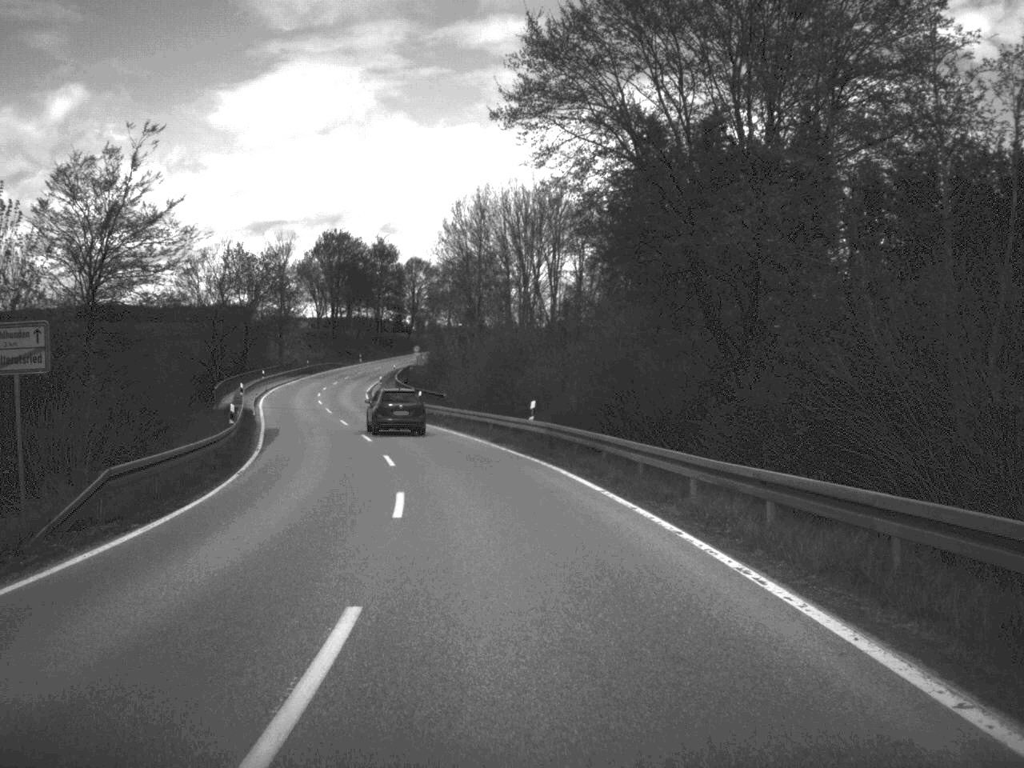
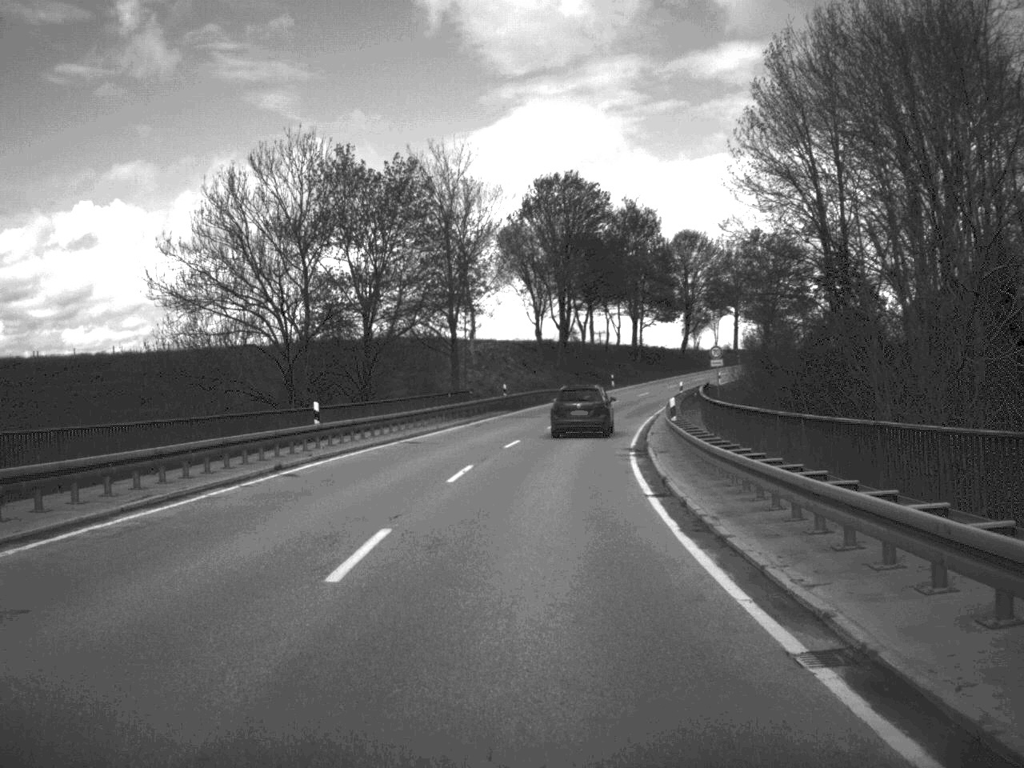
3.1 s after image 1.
(-8.2, +64.2) m; -11°
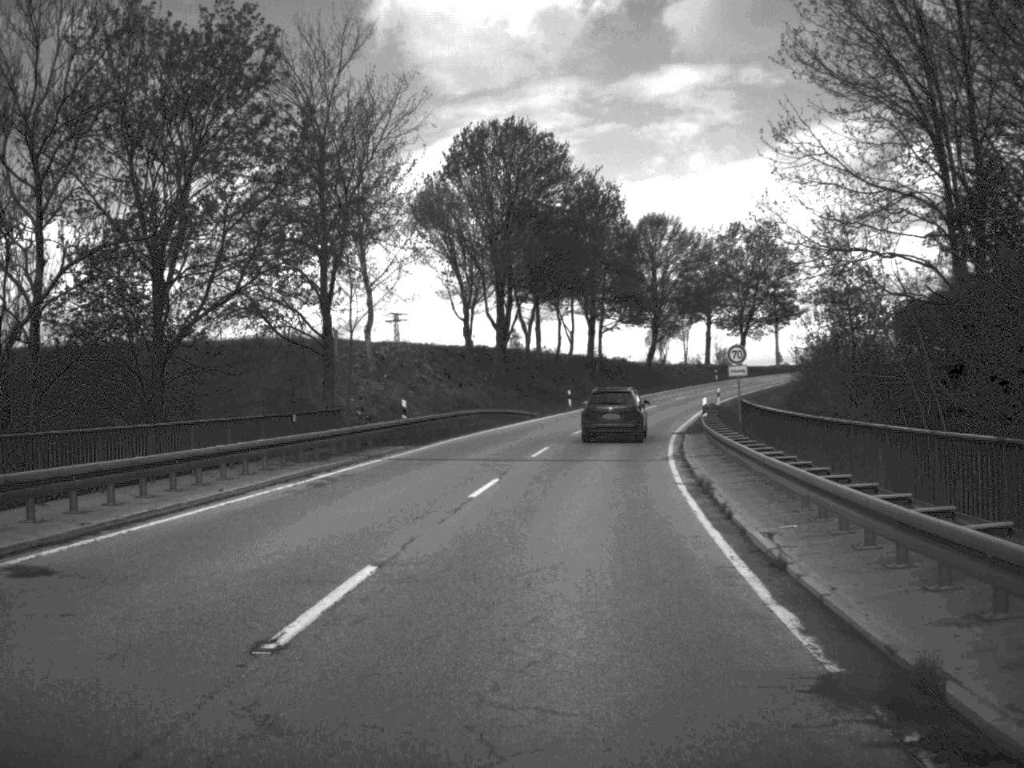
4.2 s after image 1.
(+0.6, +25.9) m; +3°
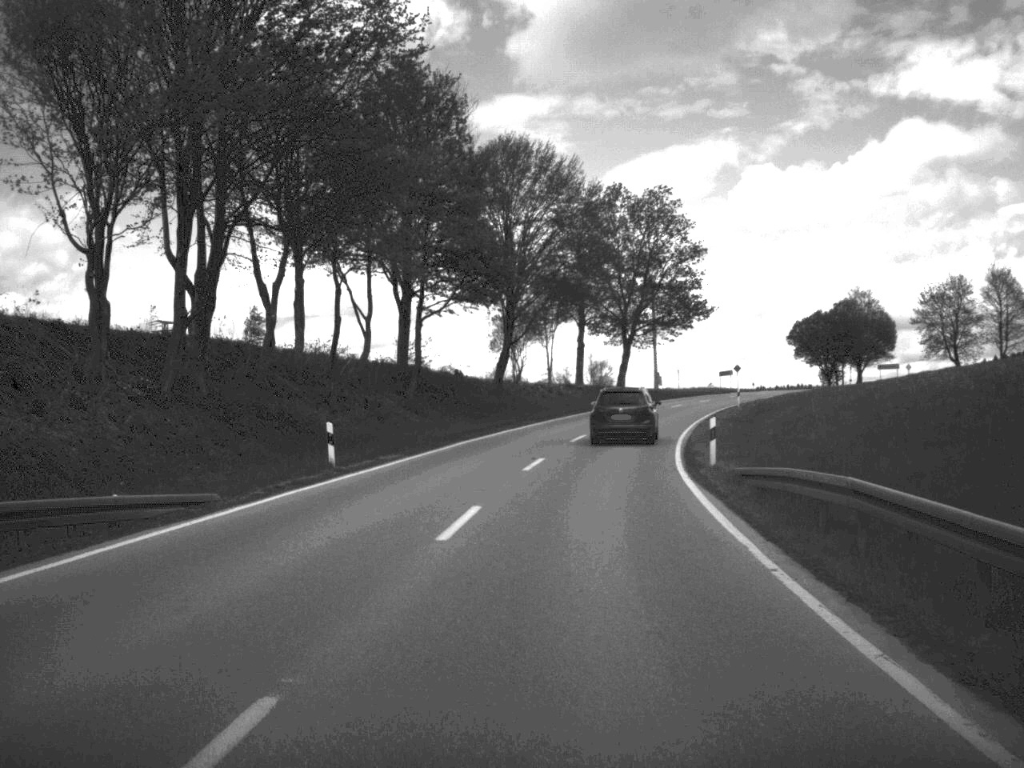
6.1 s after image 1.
(+2.6, +40.4) m; +8°
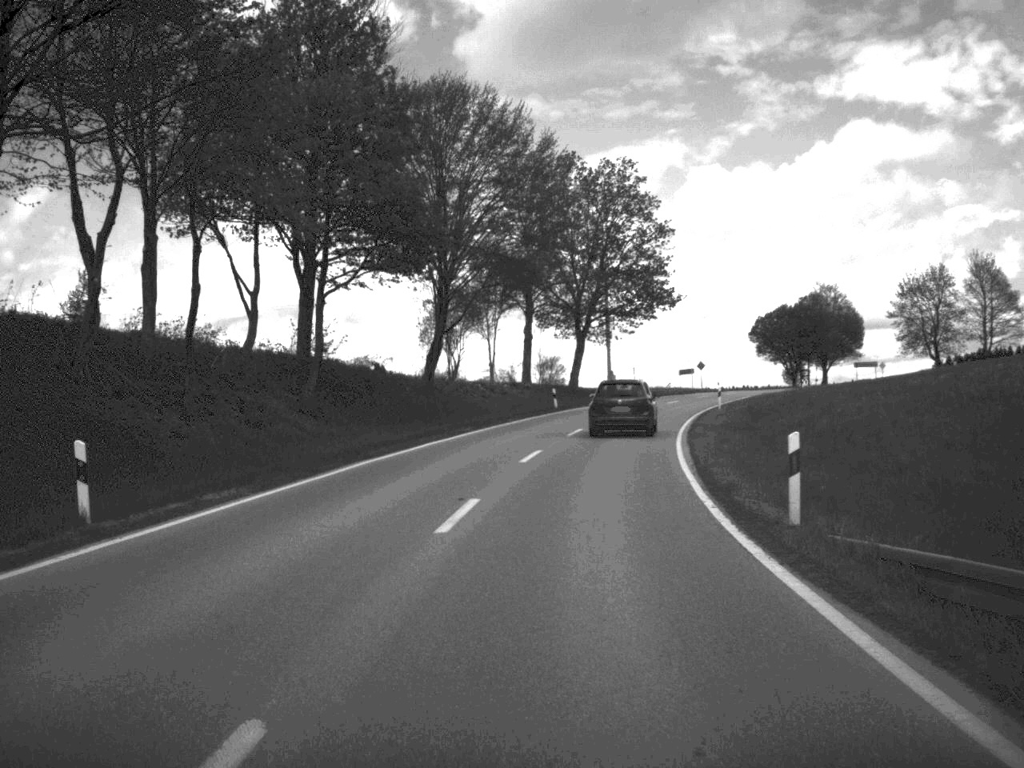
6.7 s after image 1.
(+0.3, +12.2) m; +3°
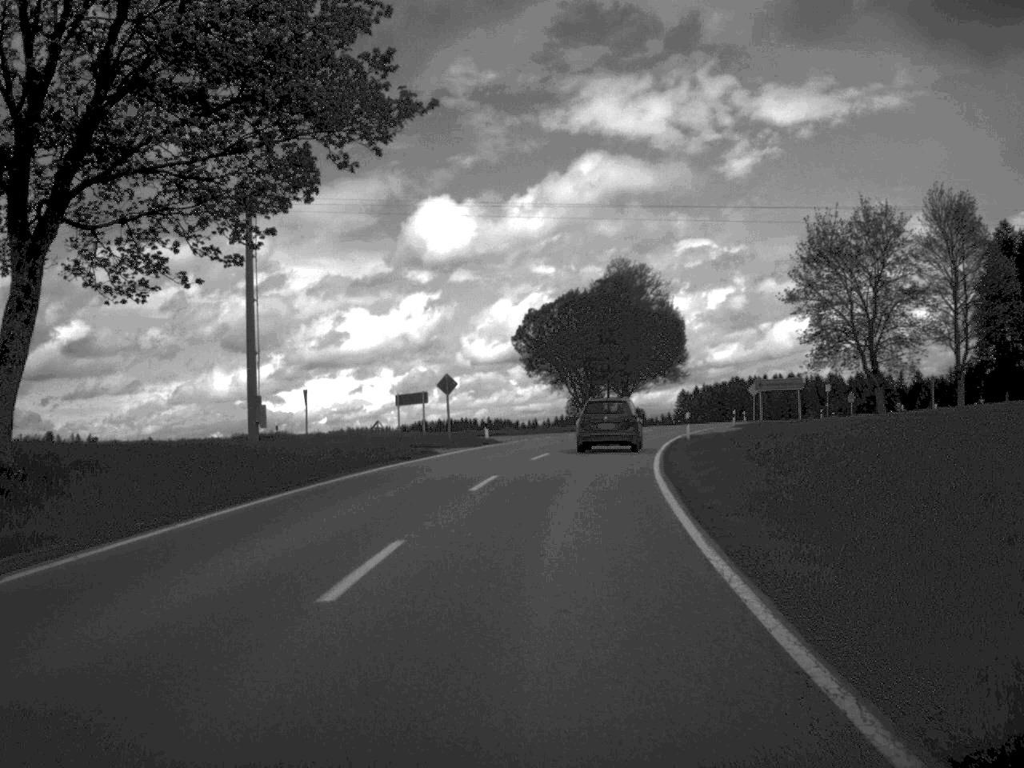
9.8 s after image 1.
(+6.9, +61.0) m; +12°
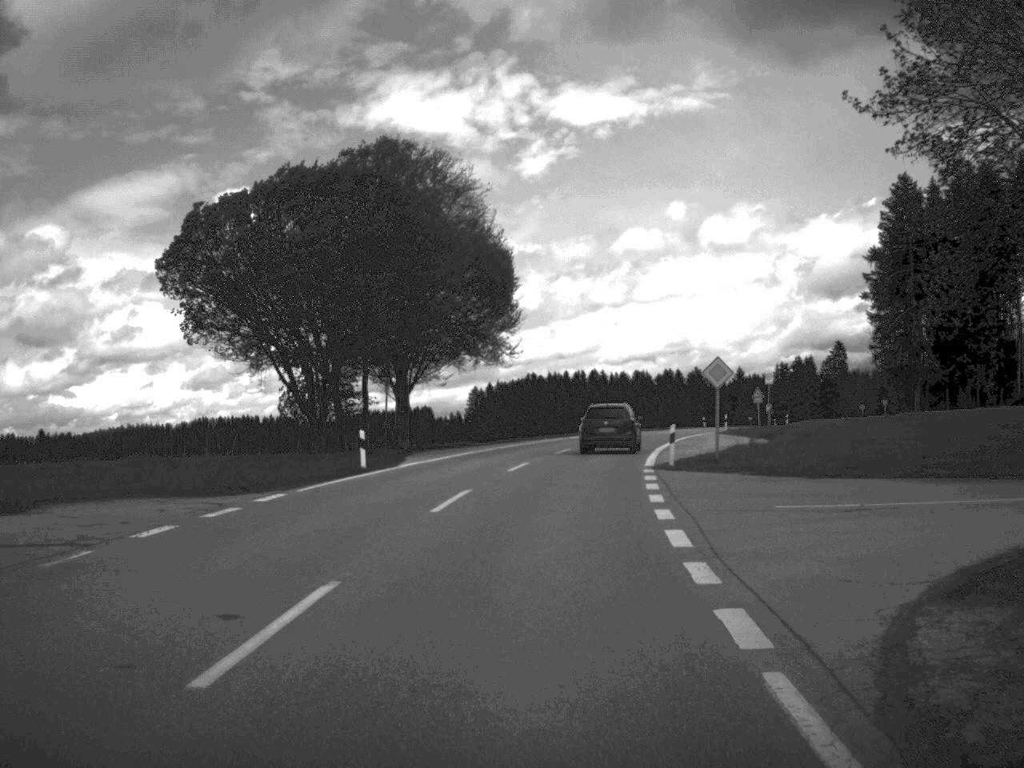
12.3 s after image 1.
(+4.1, +49.1) m; +9°
